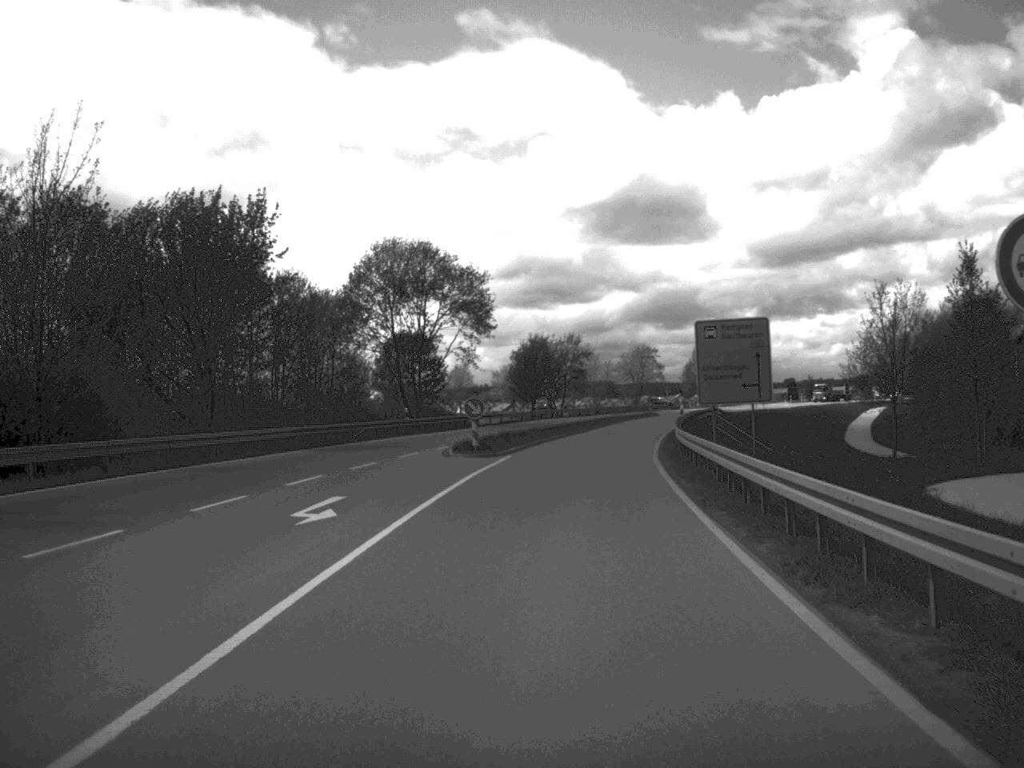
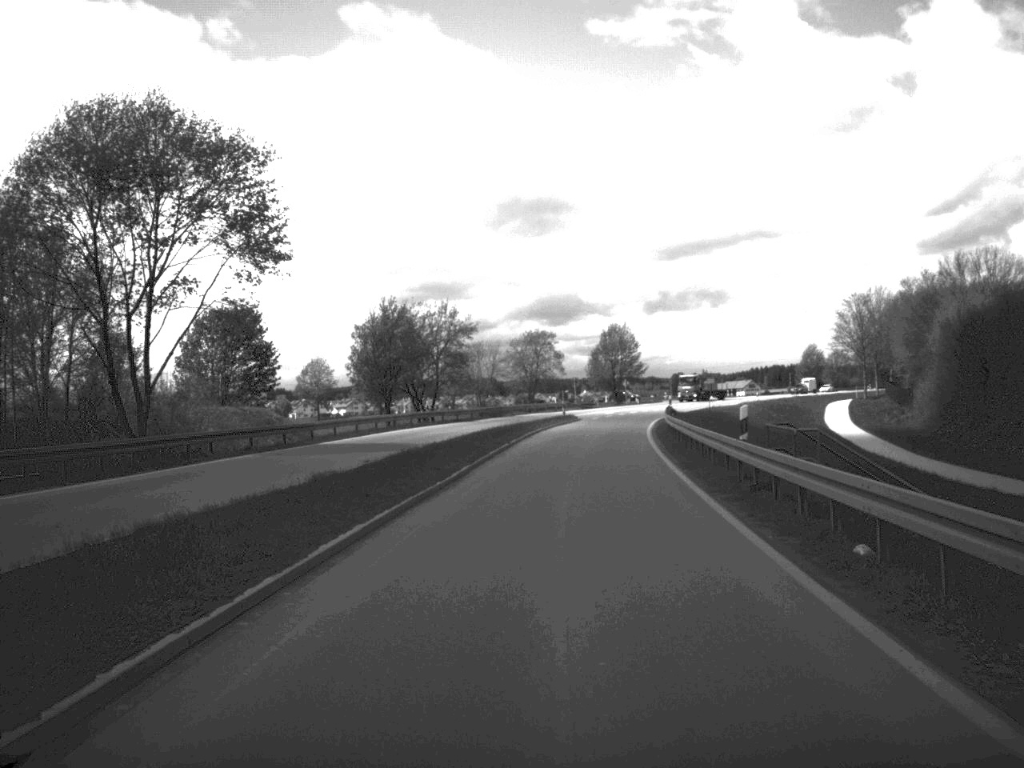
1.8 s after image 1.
(+1.8, +38.9) m; +5°
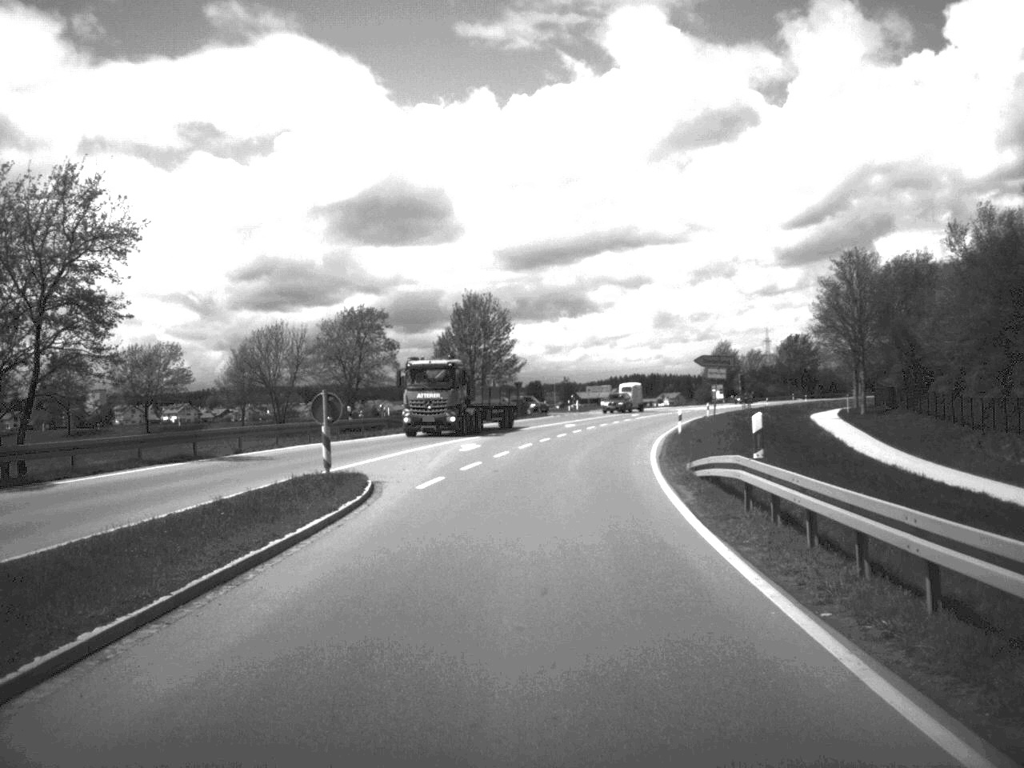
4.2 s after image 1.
(+3.1, +54.0) m; +6°
